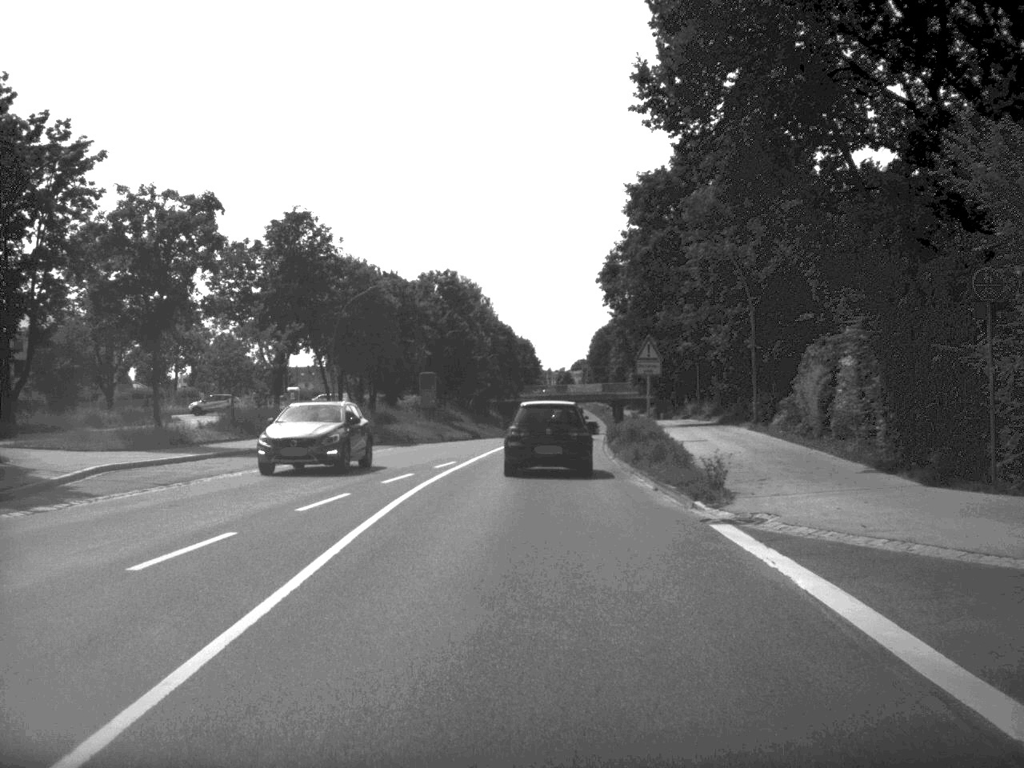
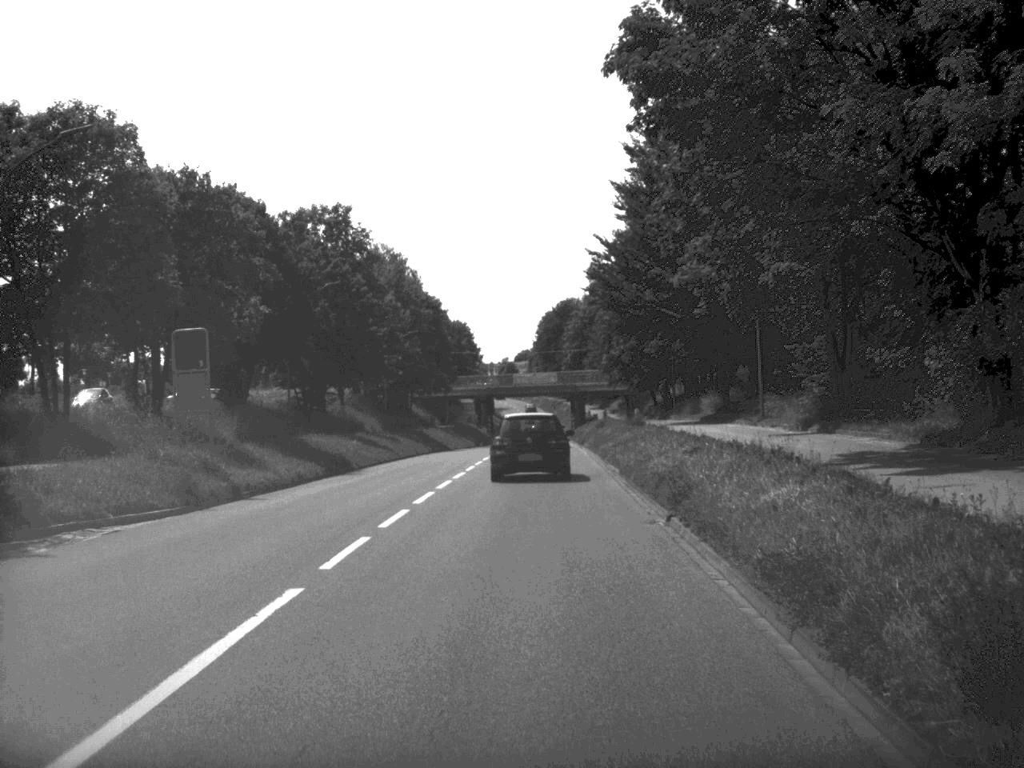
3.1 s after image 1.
(+0.7, +37.3) m; +3°
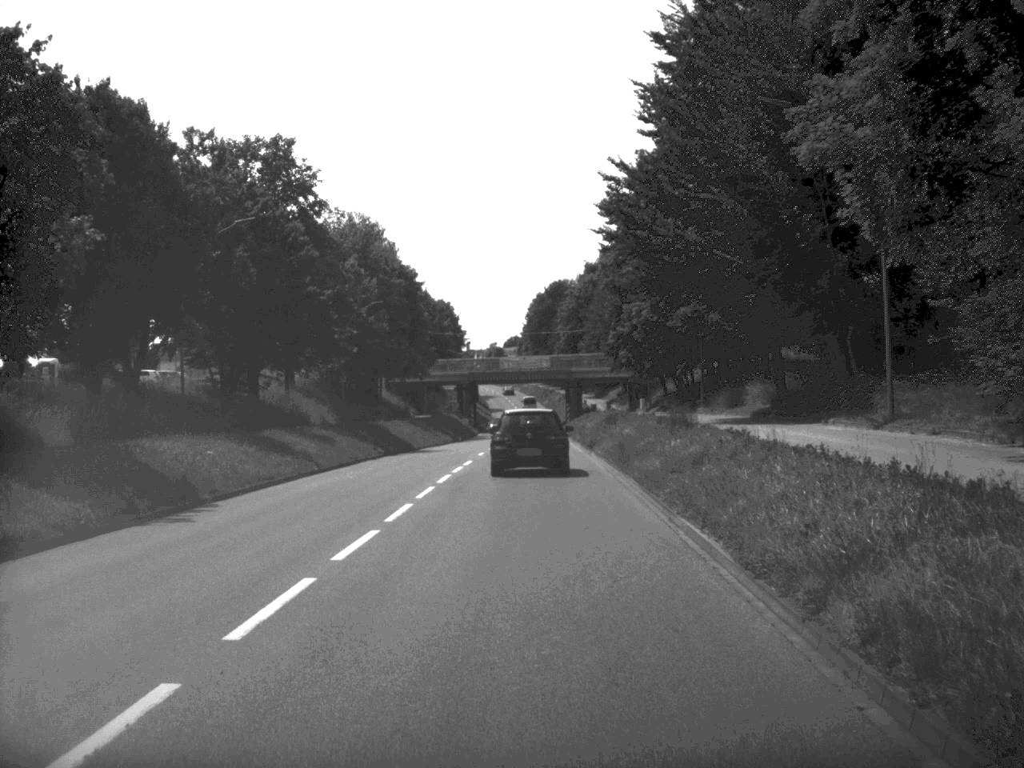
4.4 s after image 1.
(+0.1, +17.1) m; 0°
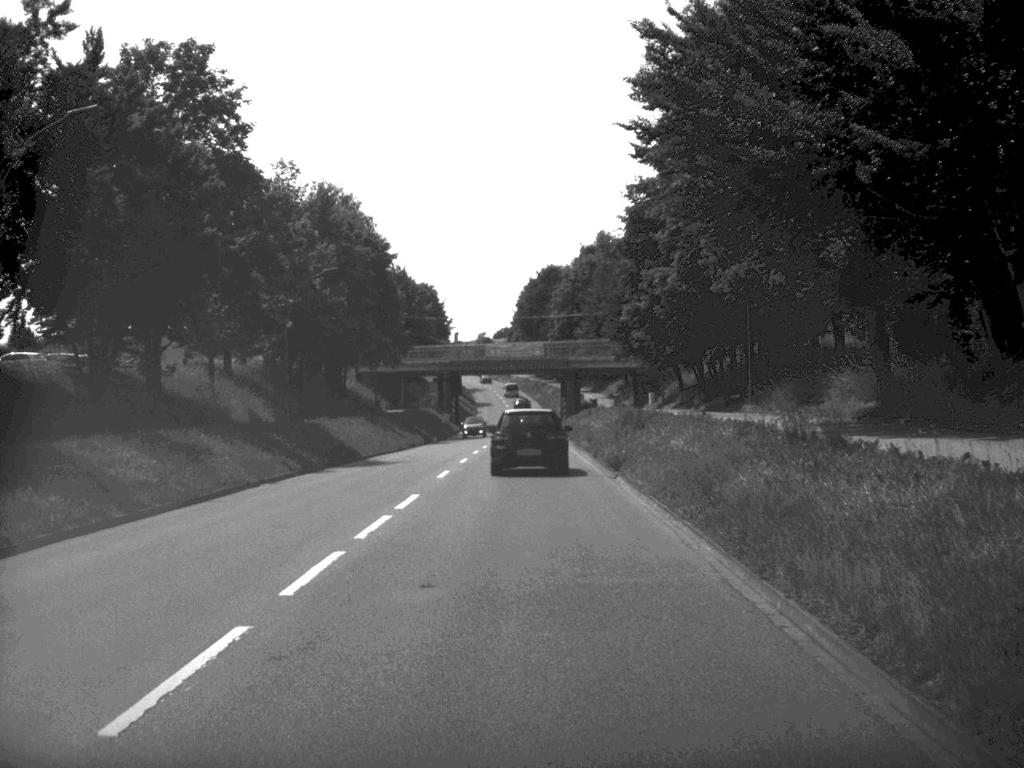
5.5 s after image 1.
(+0.1, +15.8) m; 0°
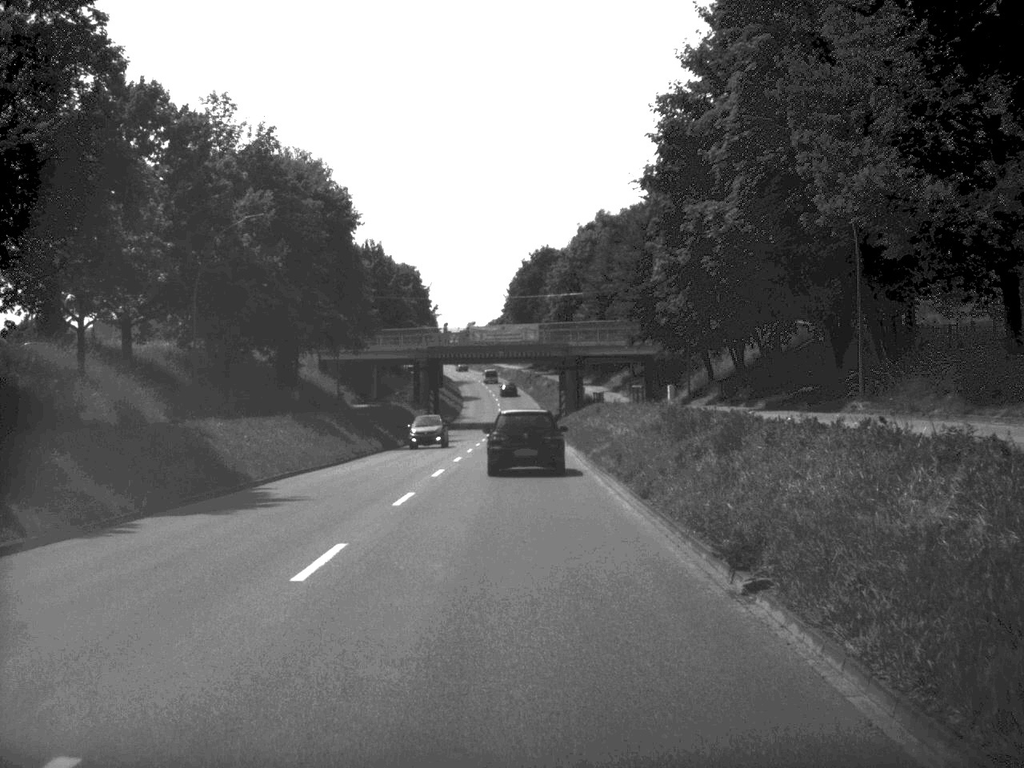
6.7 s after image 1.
(0.0, +16.6) m; 0°
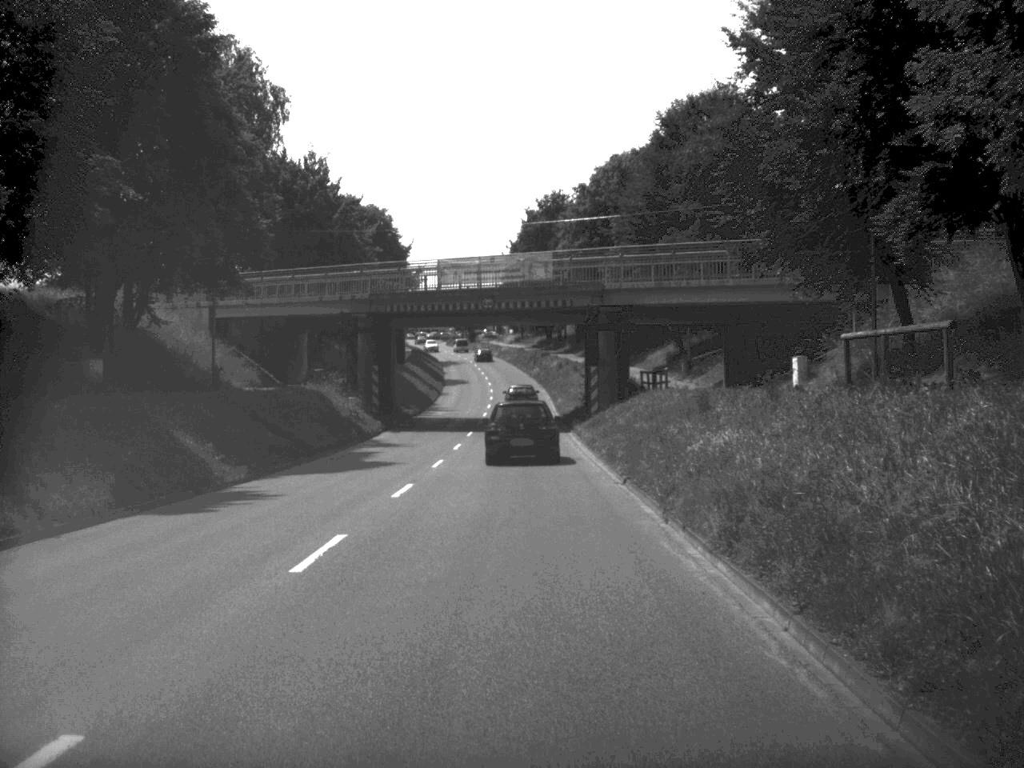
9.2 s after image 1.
(0.0, +34.9) m; 0°
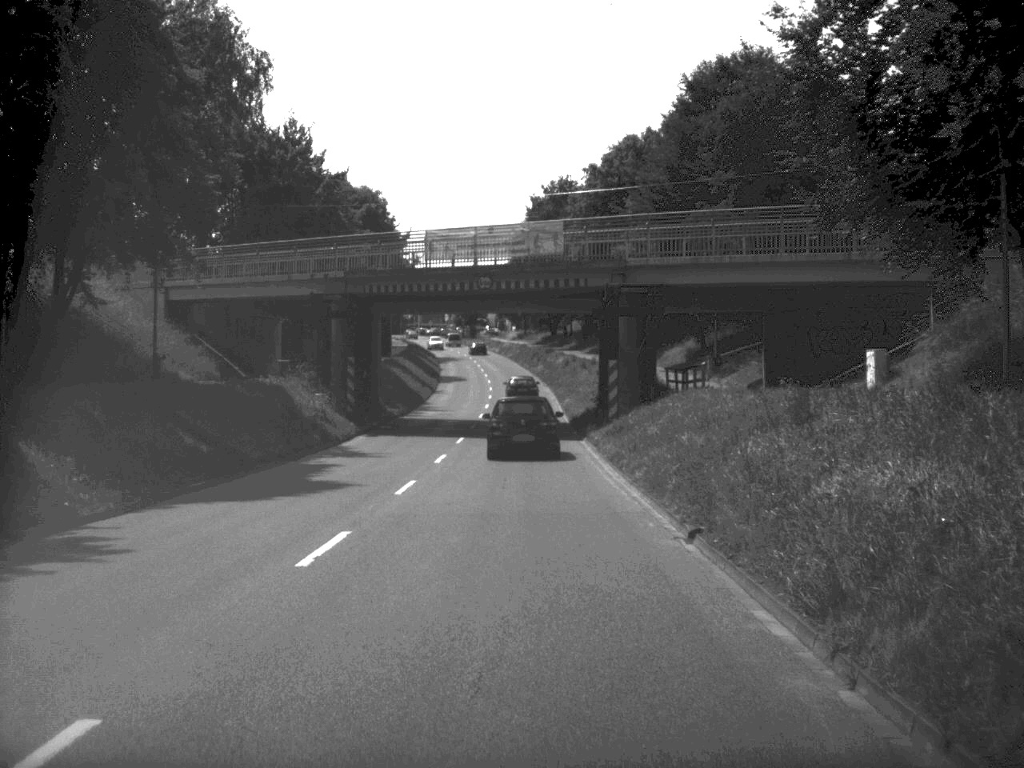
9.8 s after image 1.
(0.0, +8.6) m; 0°
